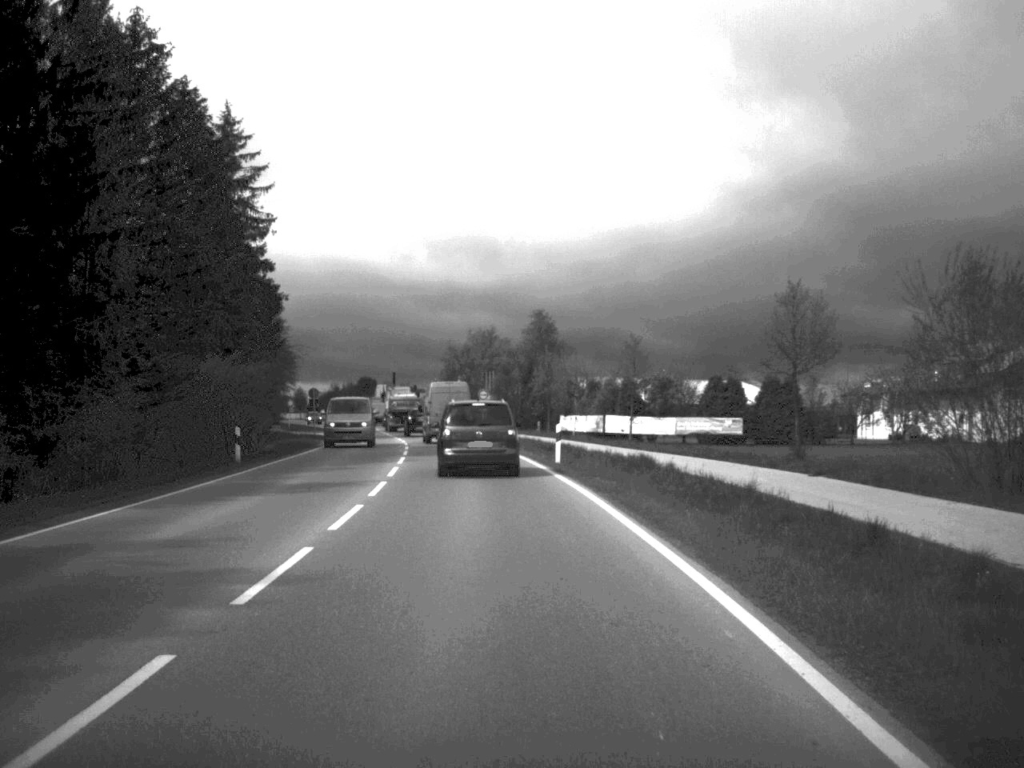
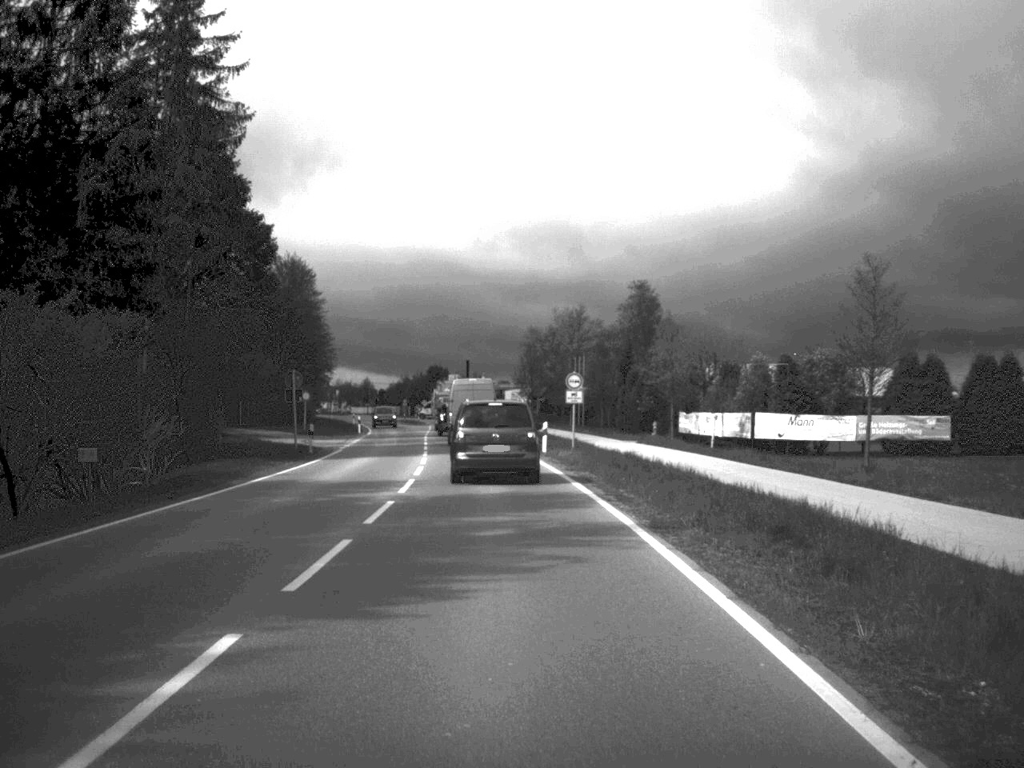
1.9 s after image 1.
(-1.1, +29.0) m; -4°
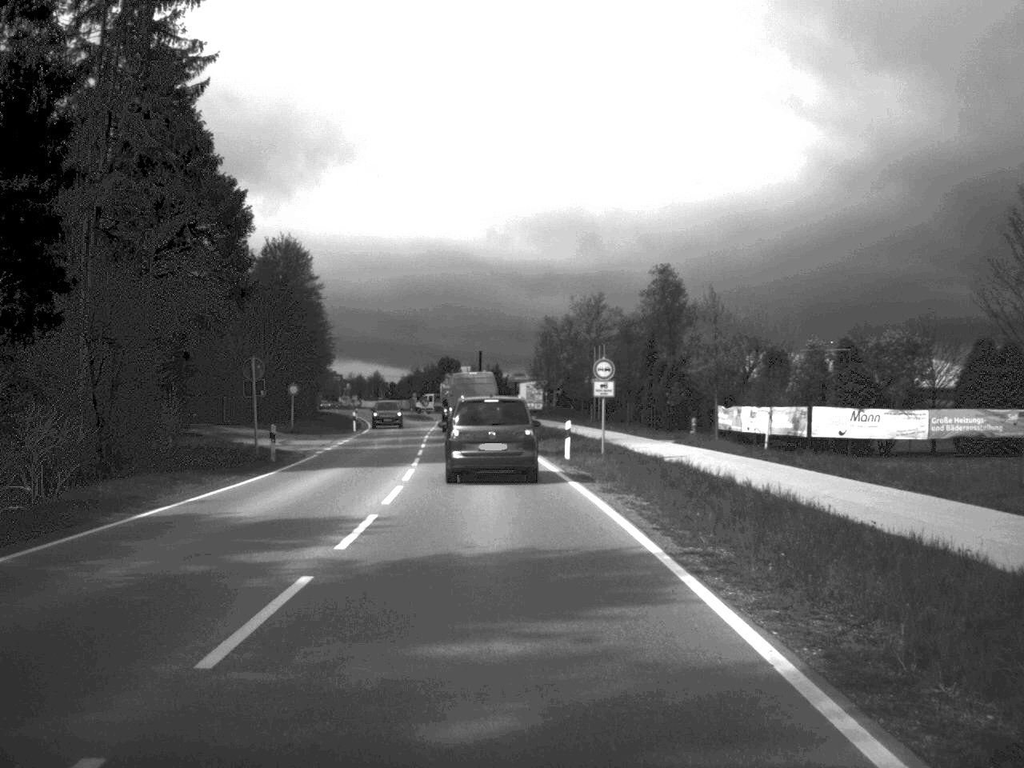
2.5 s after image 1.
(-0.1, +8.9) m; -1°
